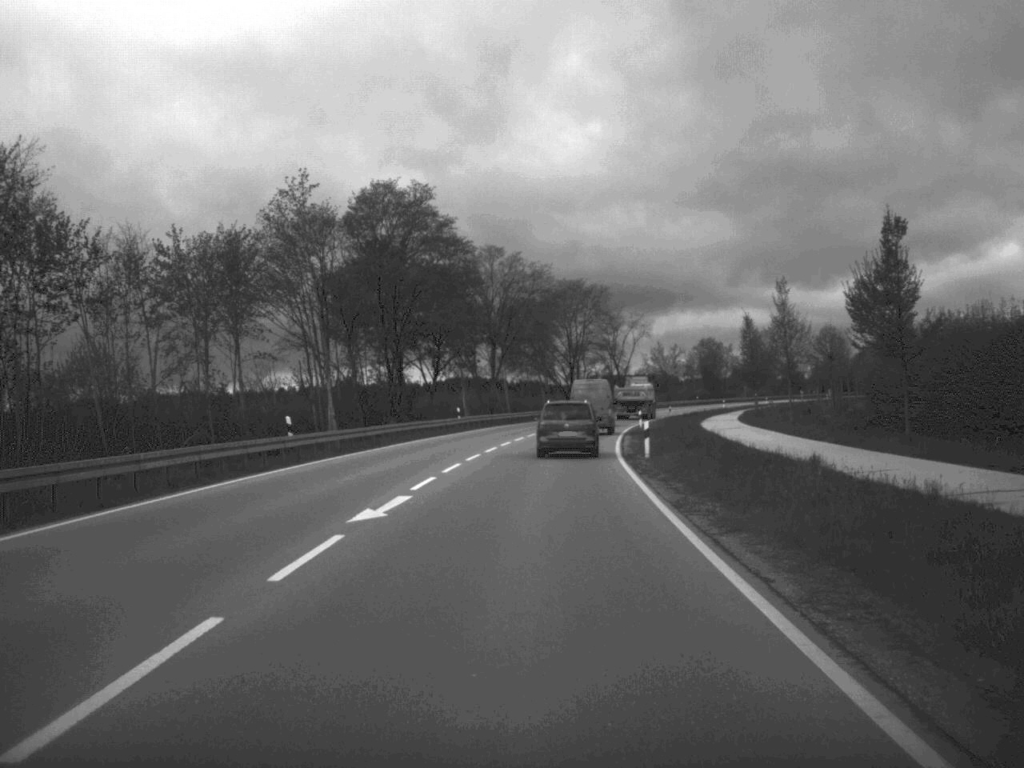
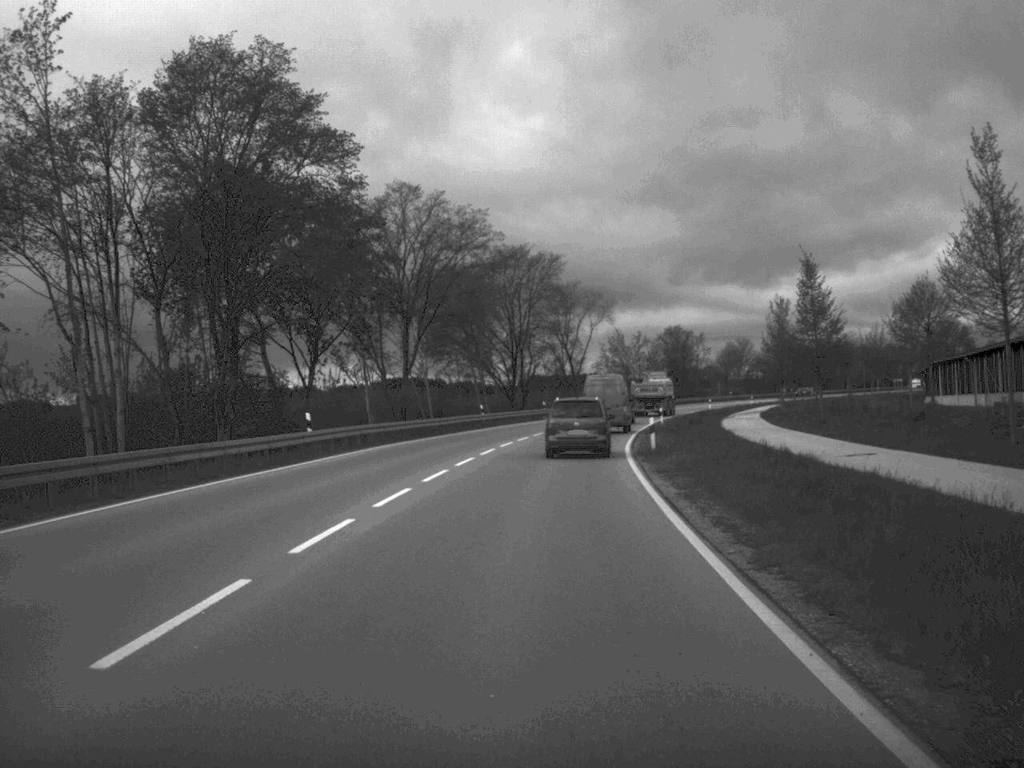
(+0.8, +33.3) m; +3°
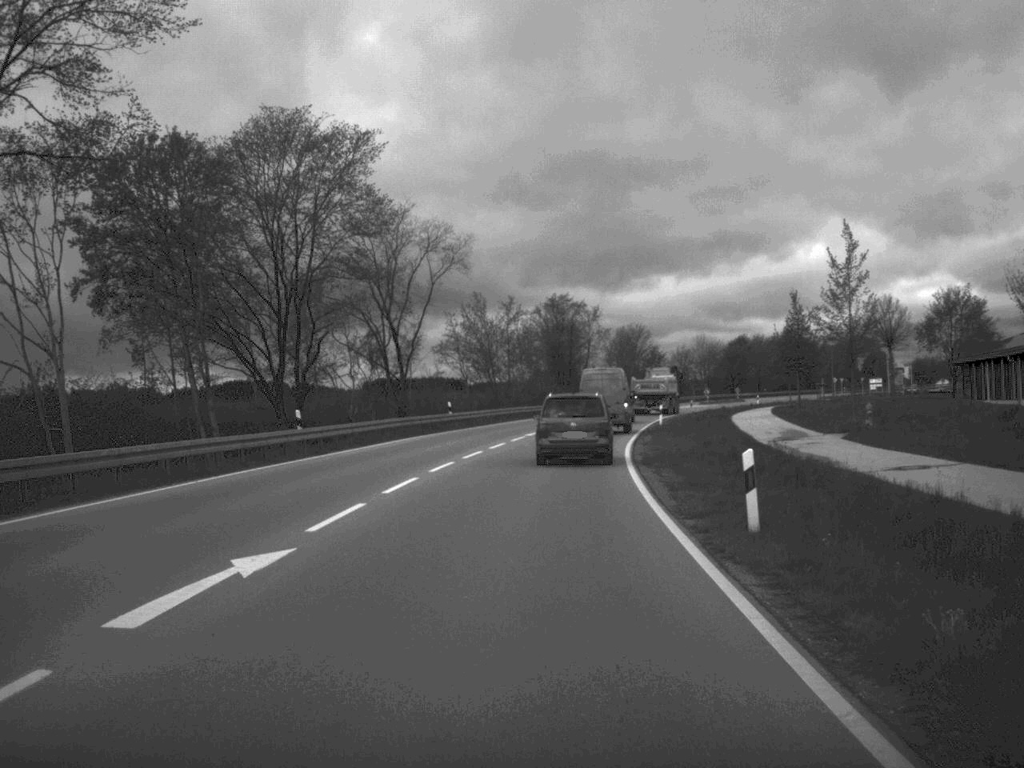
(+3.1, +56.9) m; +7°
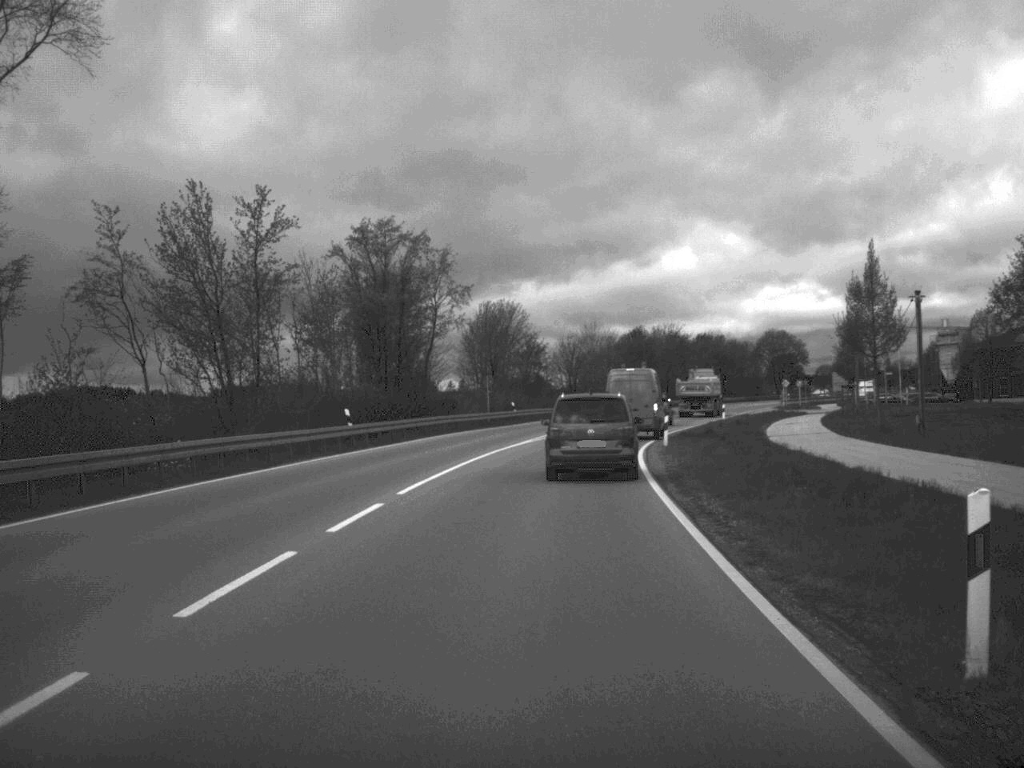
(+2.8, +52.7) m; +6°
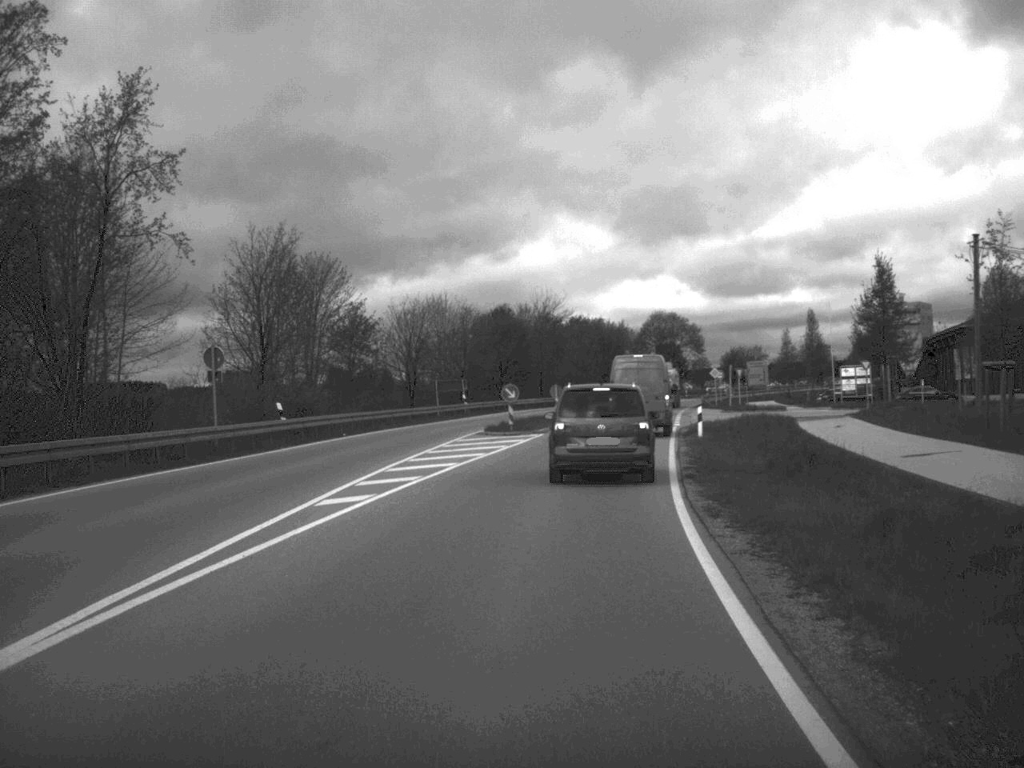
(+1.9, +37.2) m; +6°
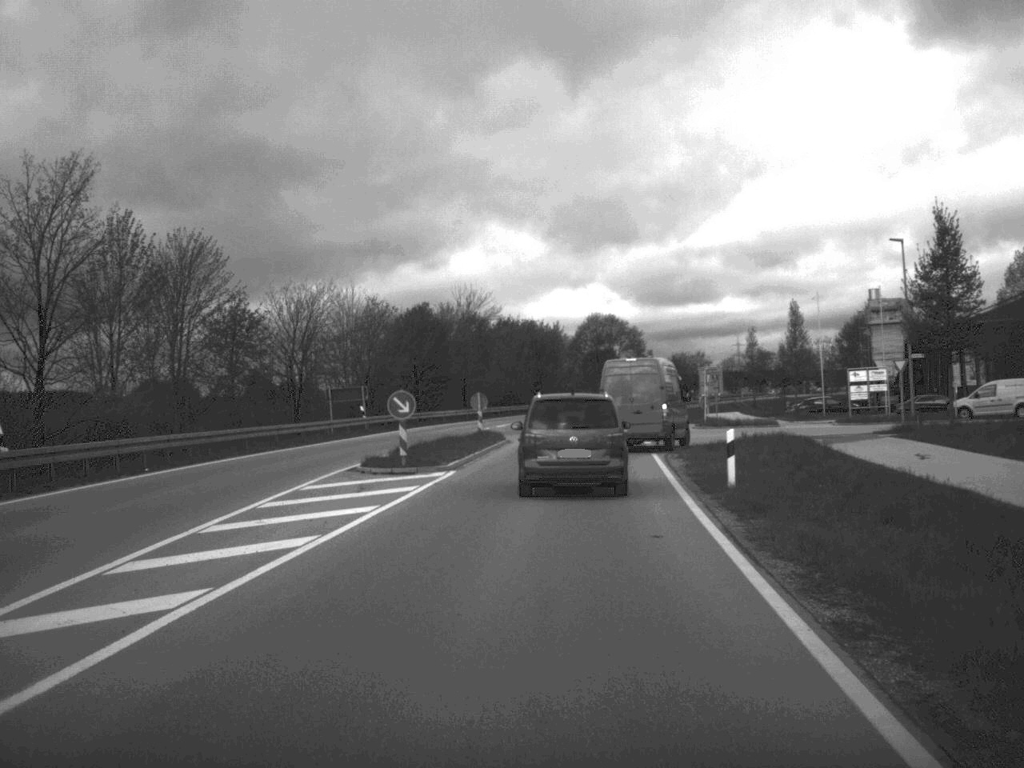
(+0.5, +16.6) m; +3°
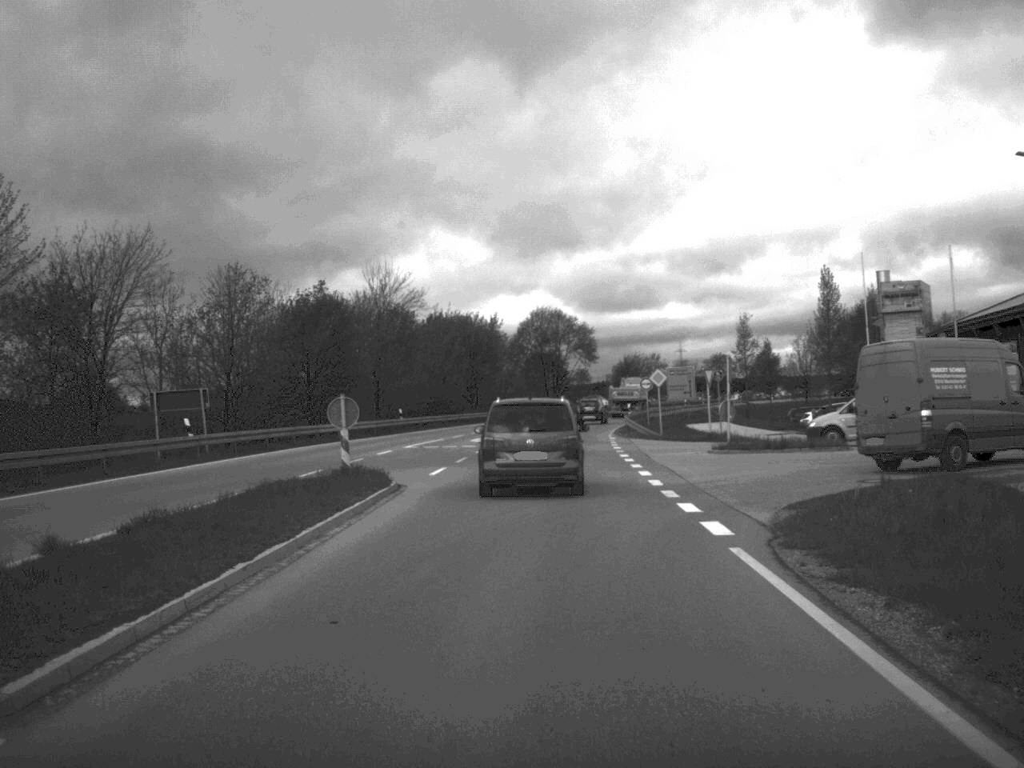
(+0.5, +21.3) m; +3°
